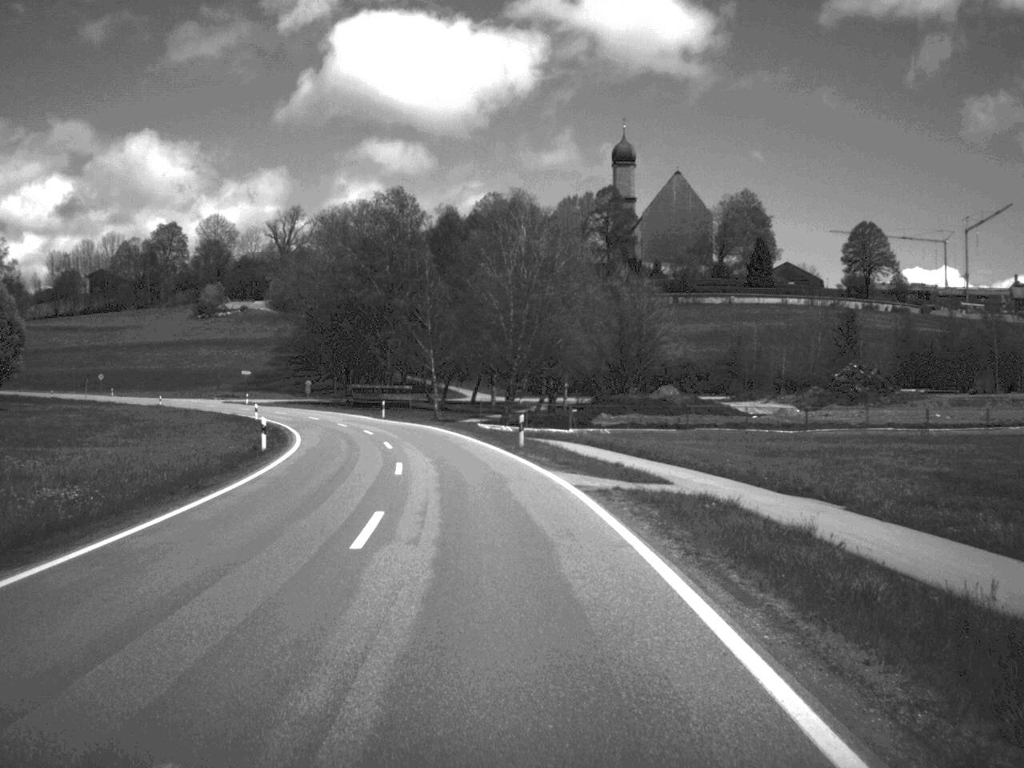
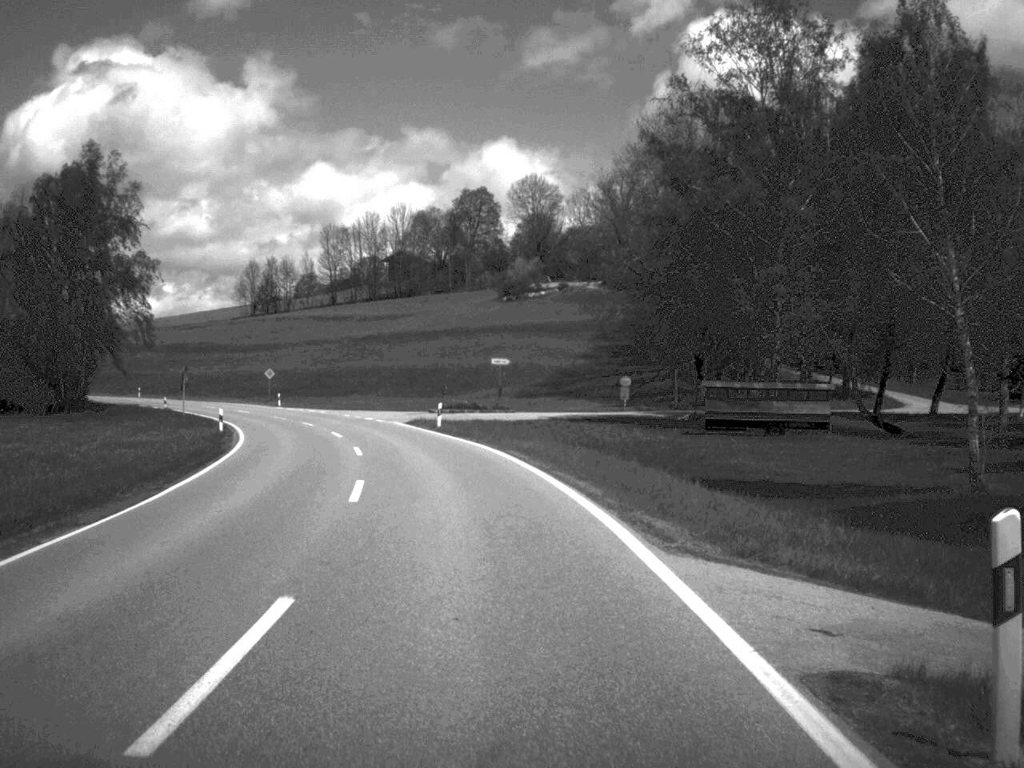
(-8.6, +66.5) m; -16°
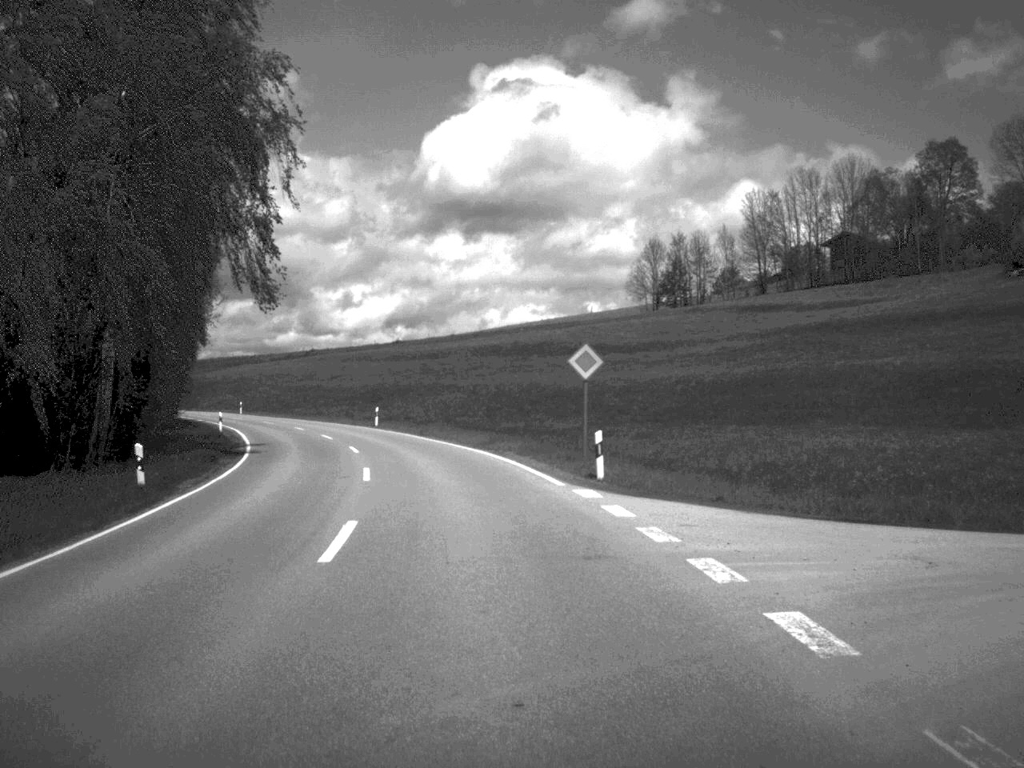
(-10.6, +63.5) m; -19°
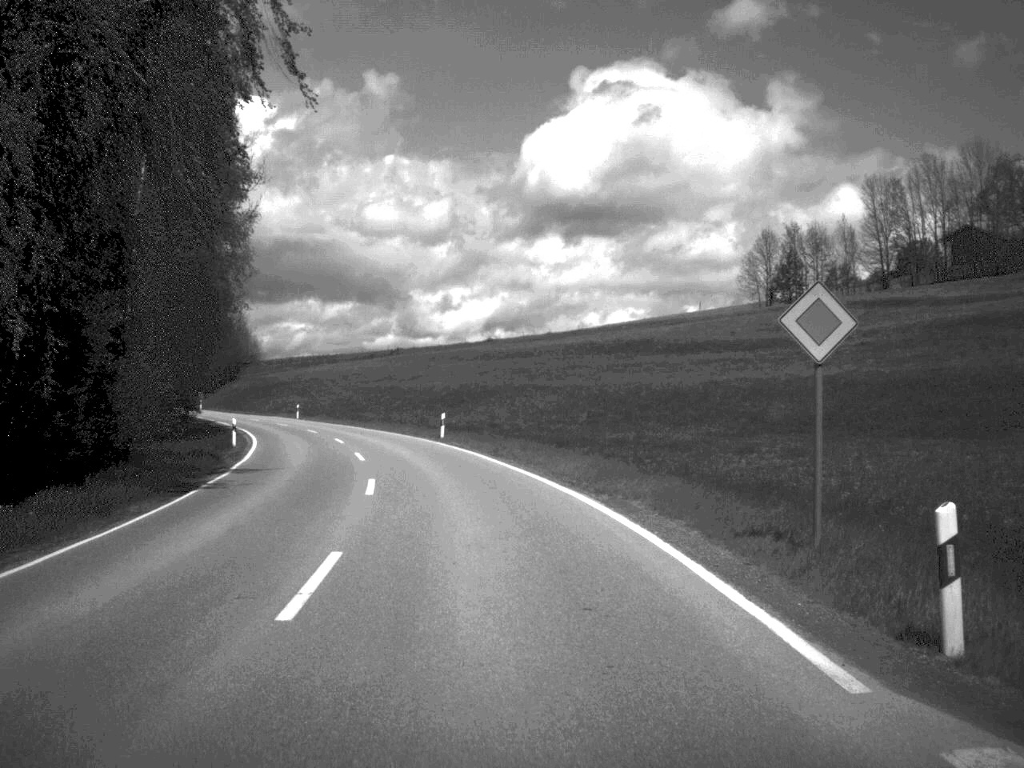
(-0.6, +15.2) m; -4°
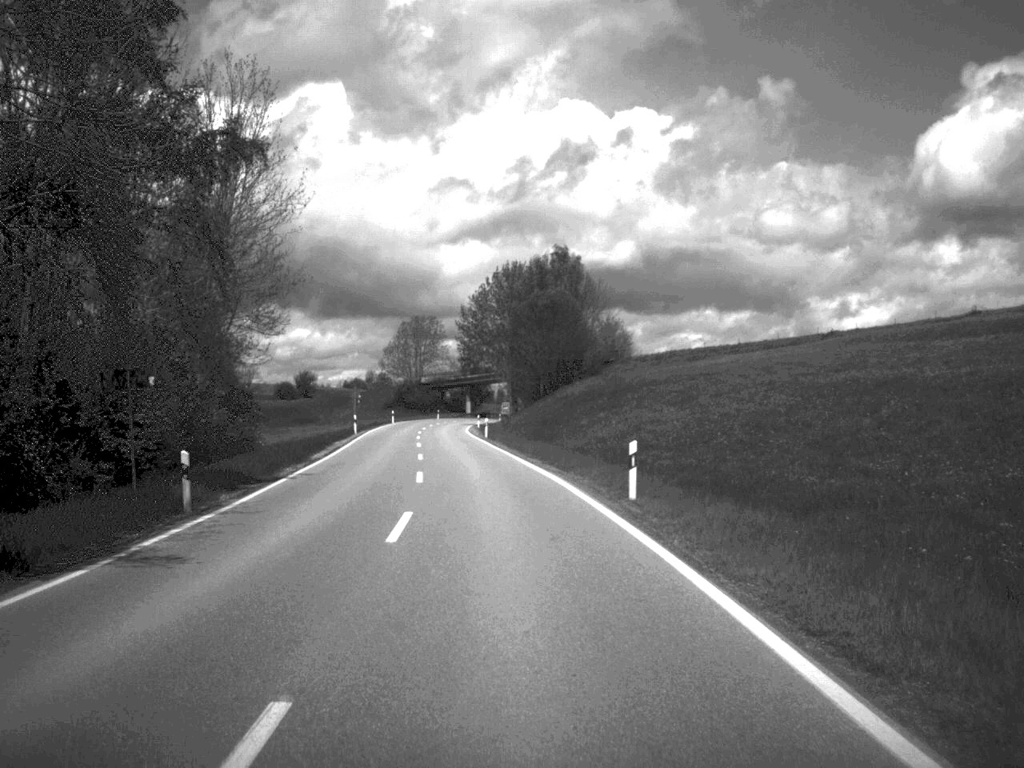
(-10.6, +64.7) m; -18°
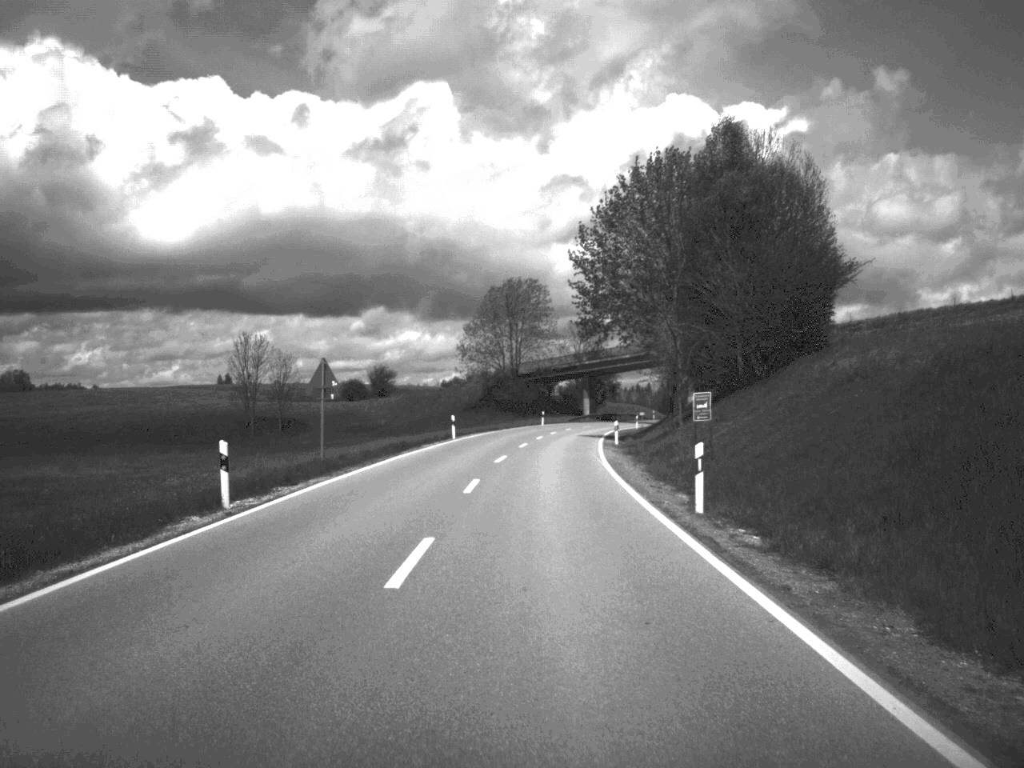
(-3.1, +50.7) m; -5°
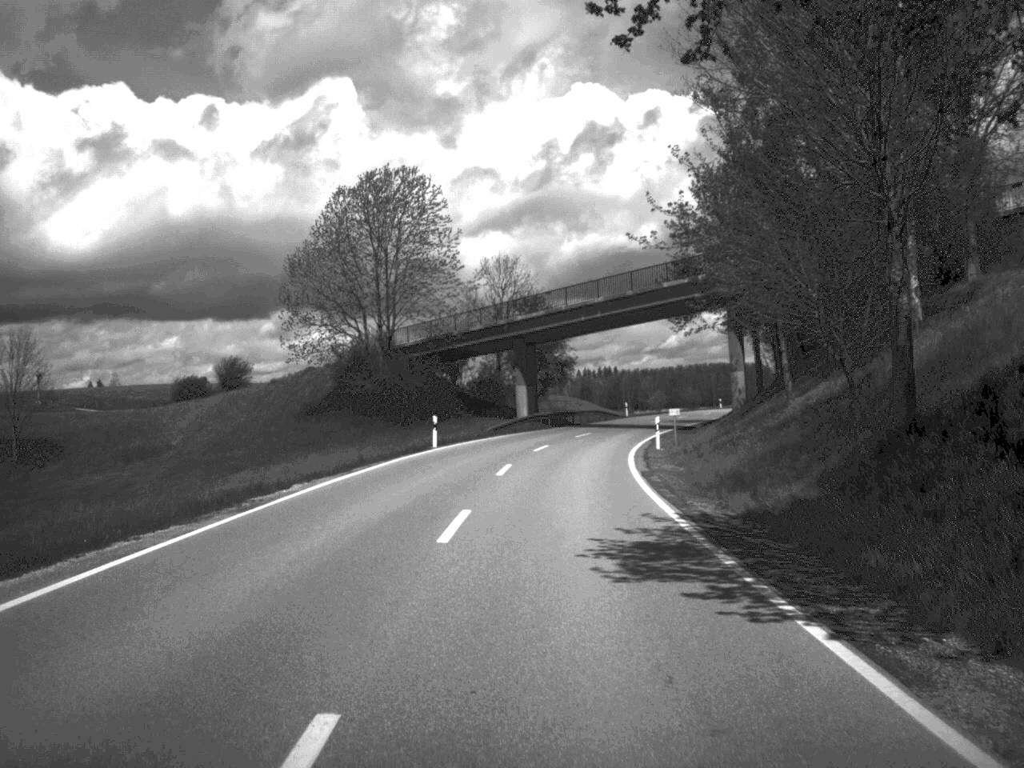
(+1.3, +55.5) m; +4°
